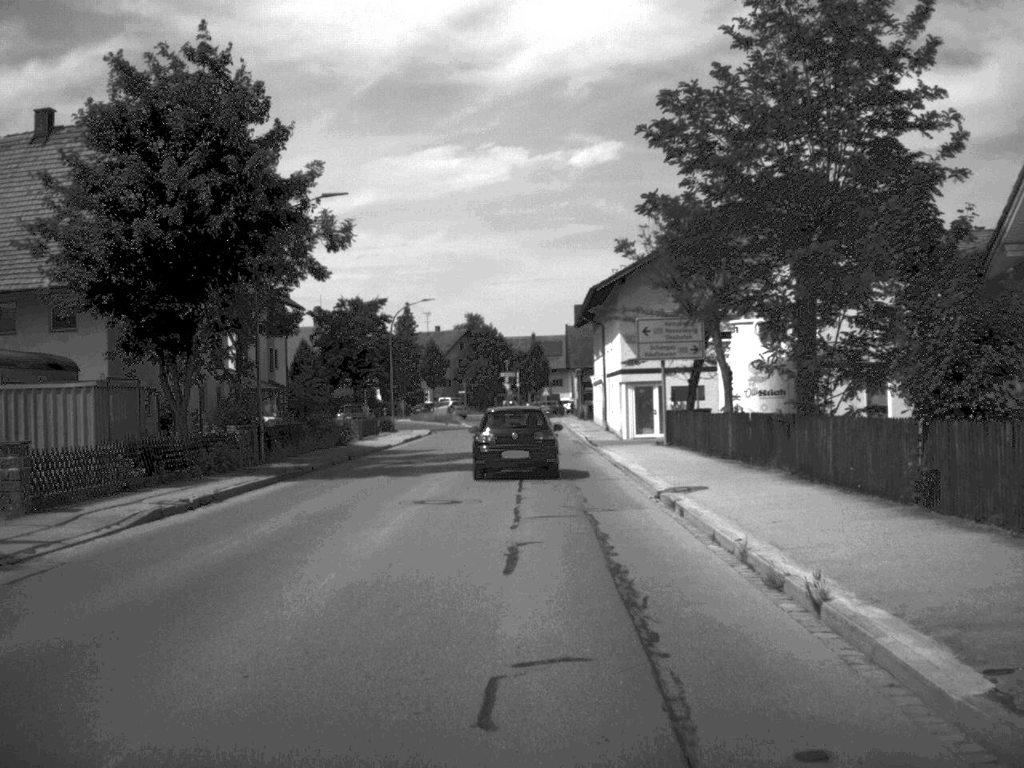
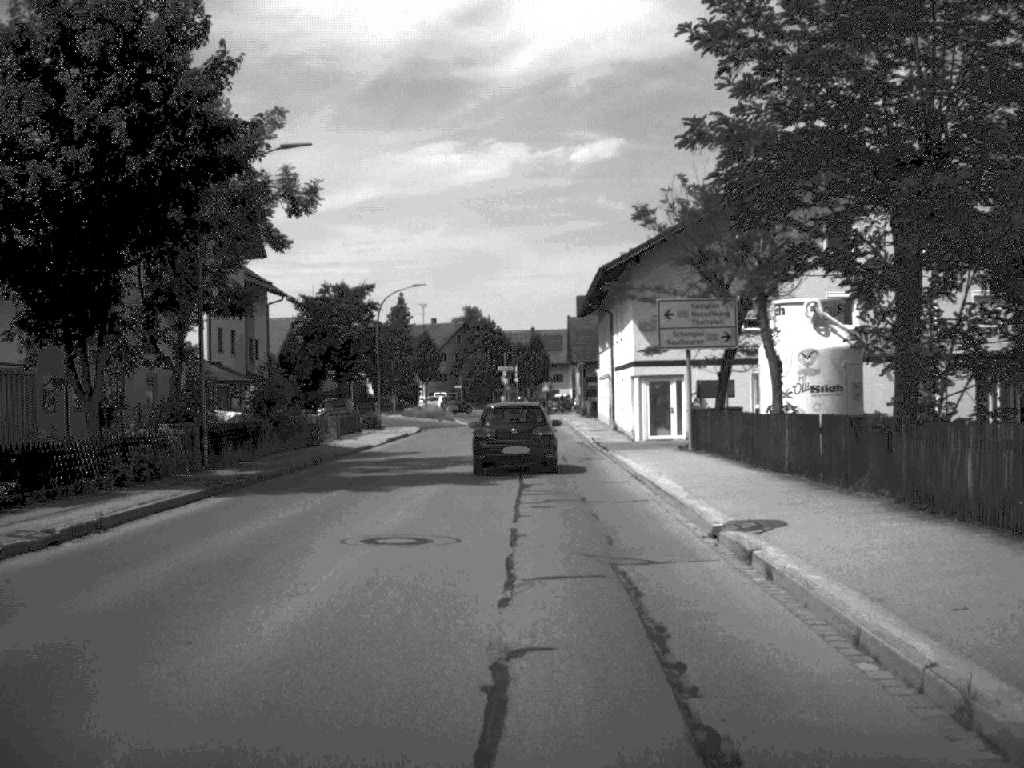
(0.0, +6.1) m; 0°
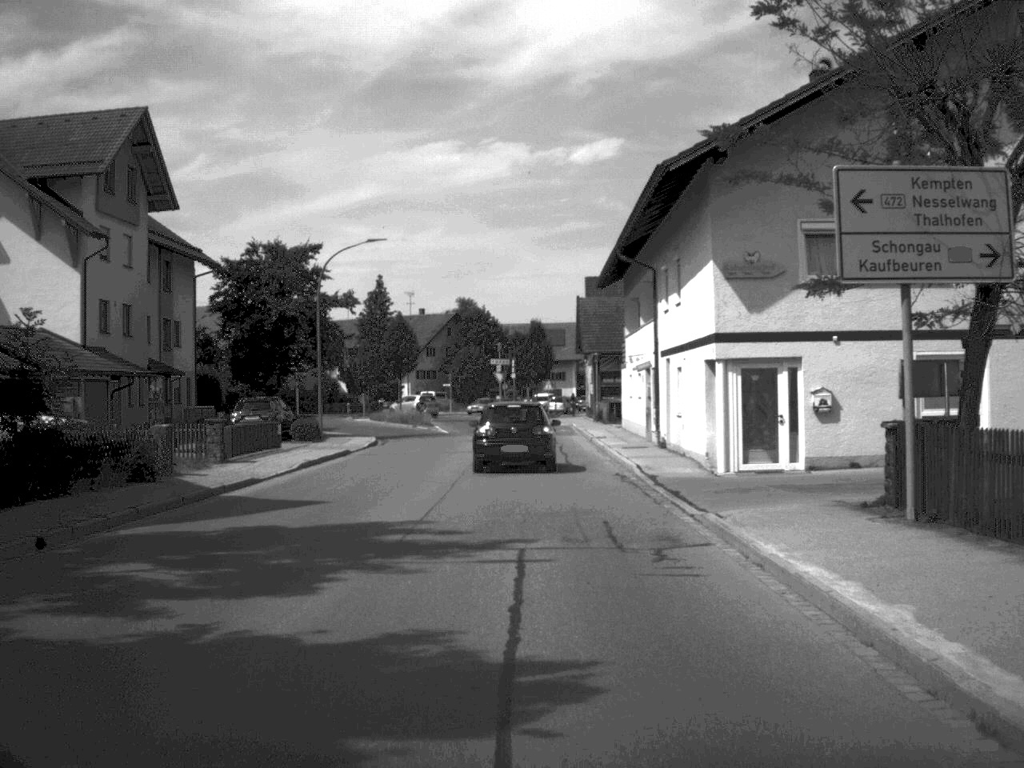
(0.0, +18.5) m; 0°
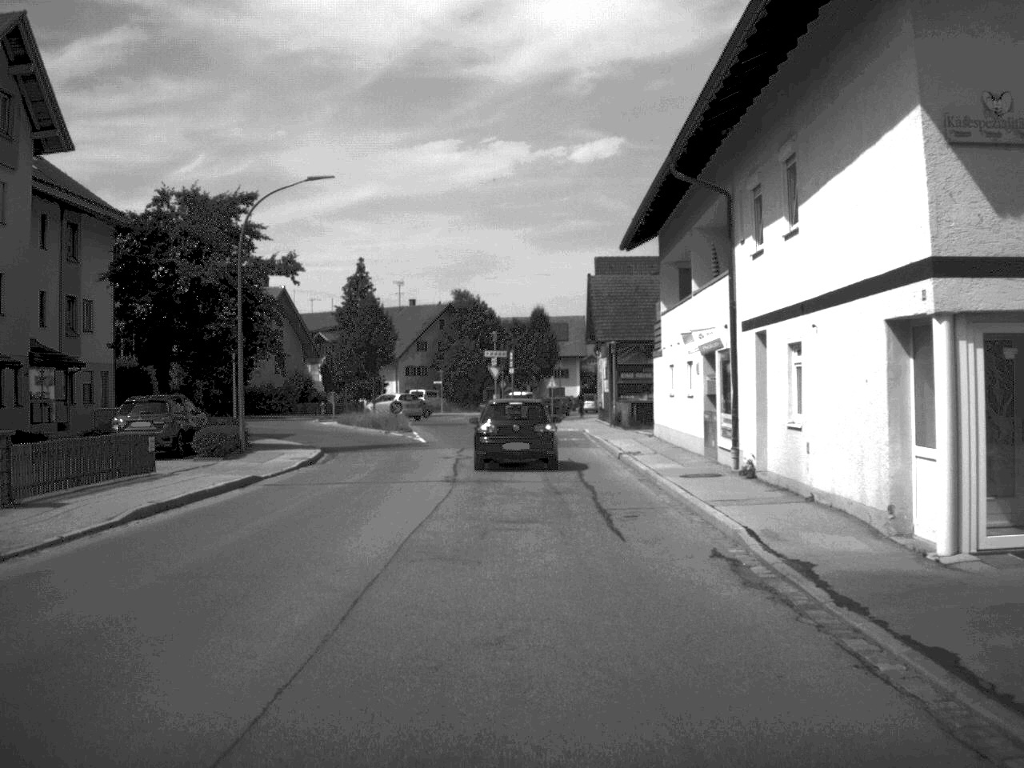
(0.0, +13.1) m; 0°
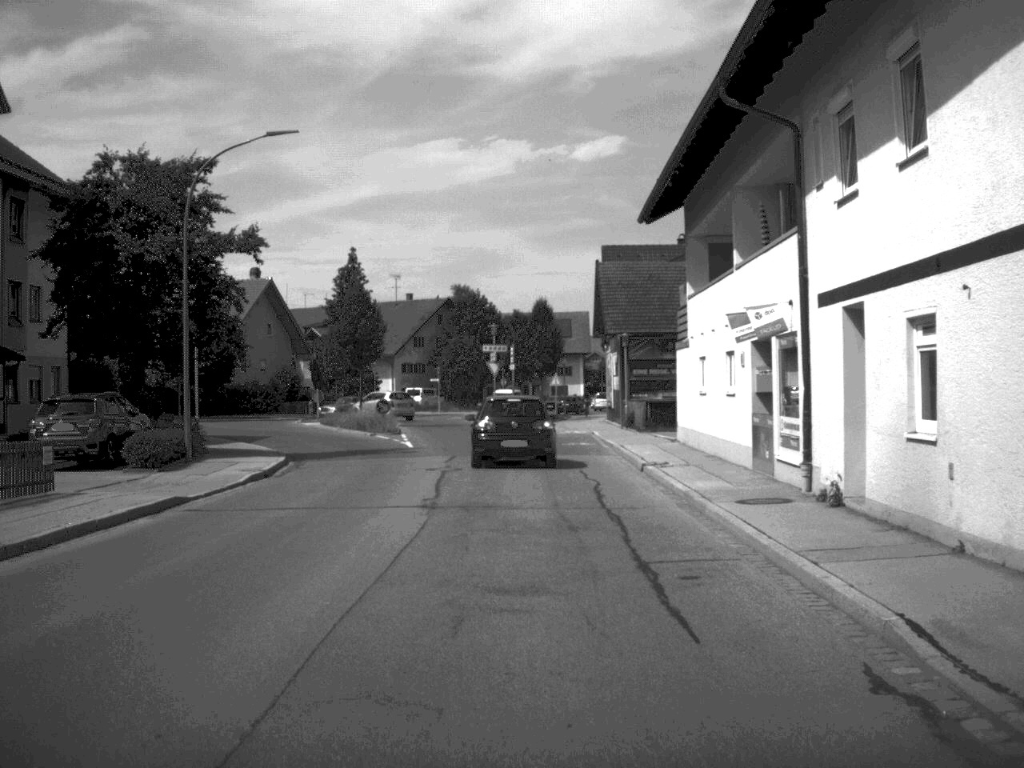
(0.0, +5.7) m; 0°
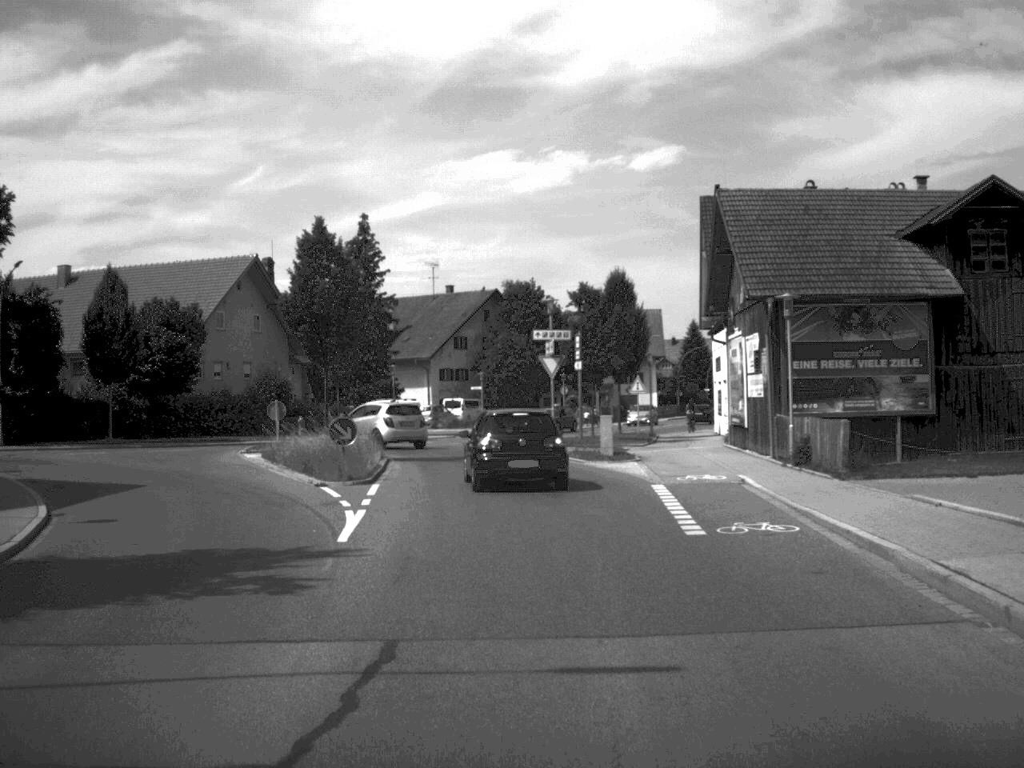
(-0.4, +22.8) m; -3°
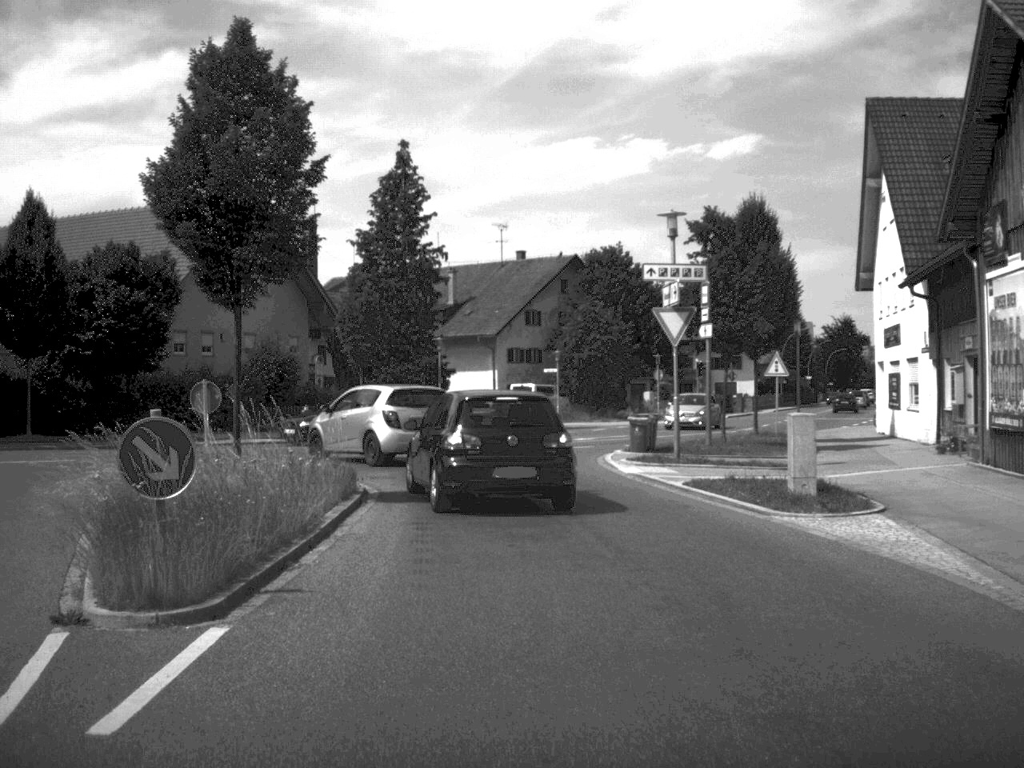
(-0.4, +17.0) m; -4°
